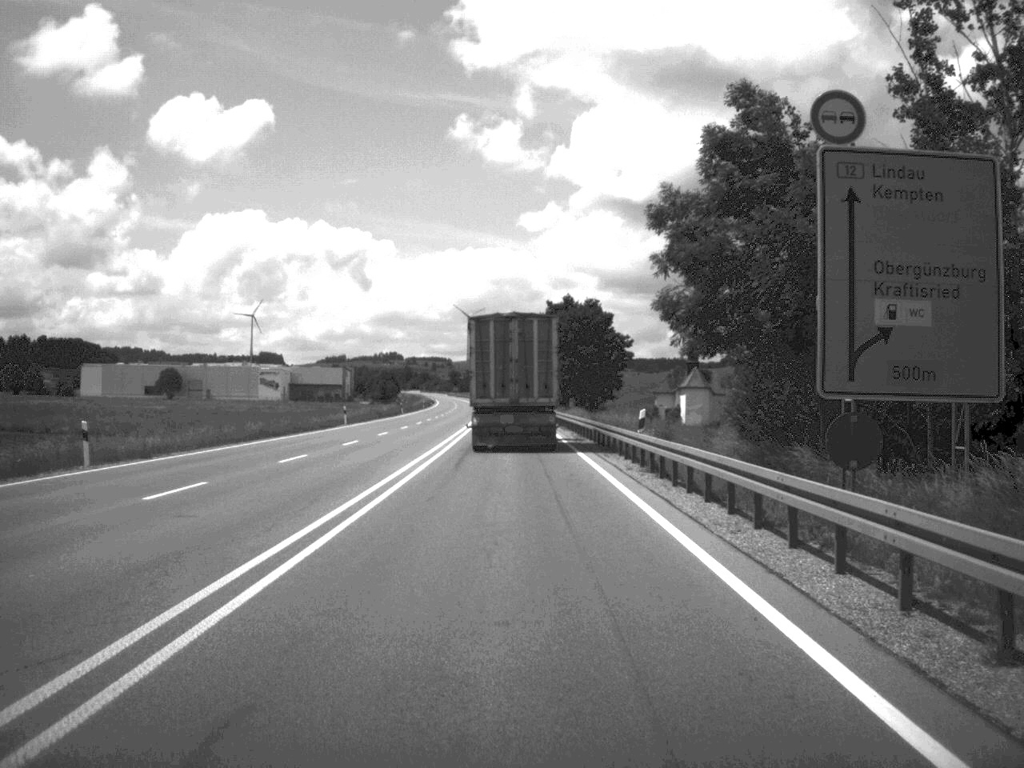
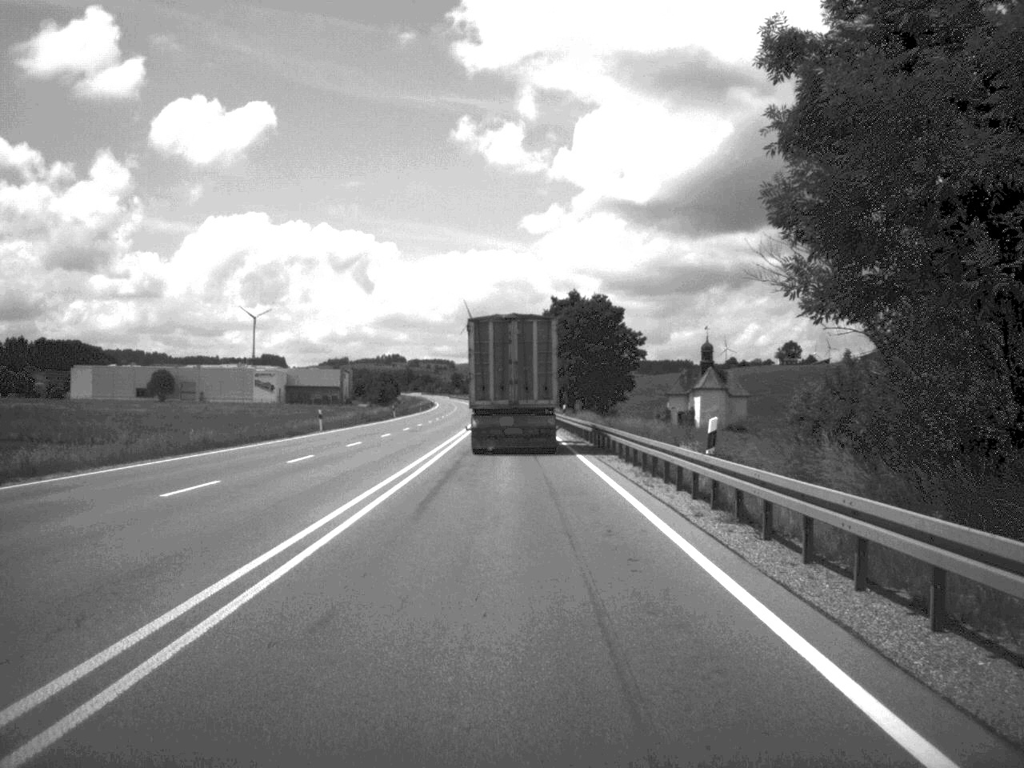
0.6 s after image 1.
(0.0, +10.7) m; 0°
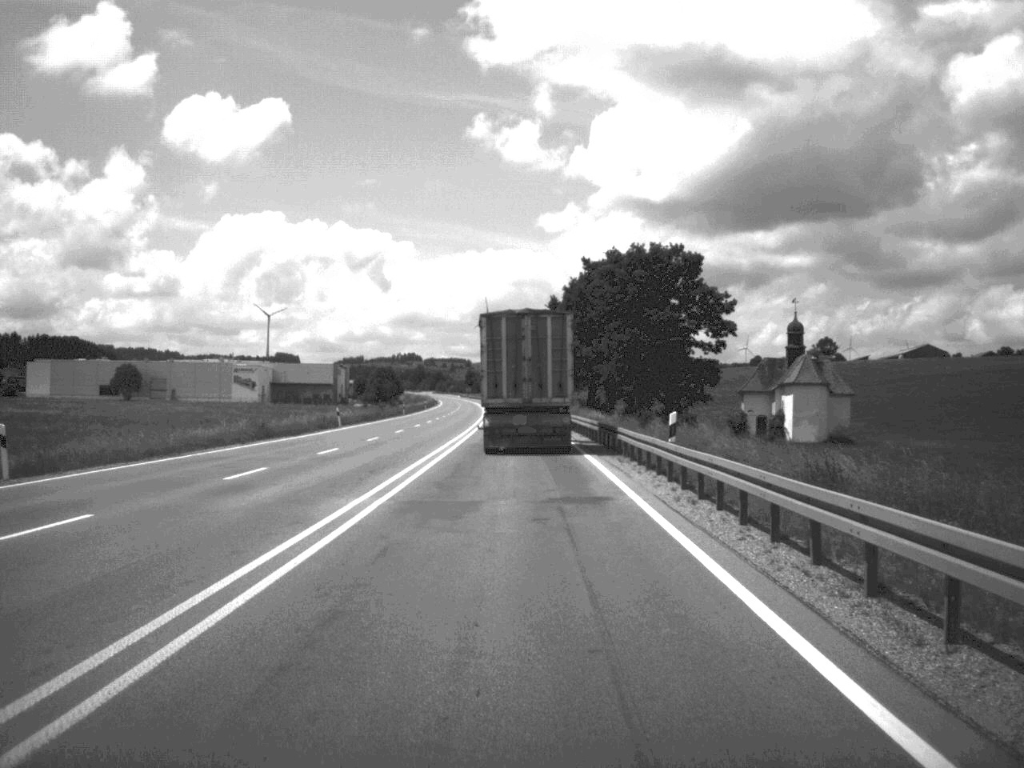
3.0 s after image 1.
(-0.4, +43.9) m; -1°
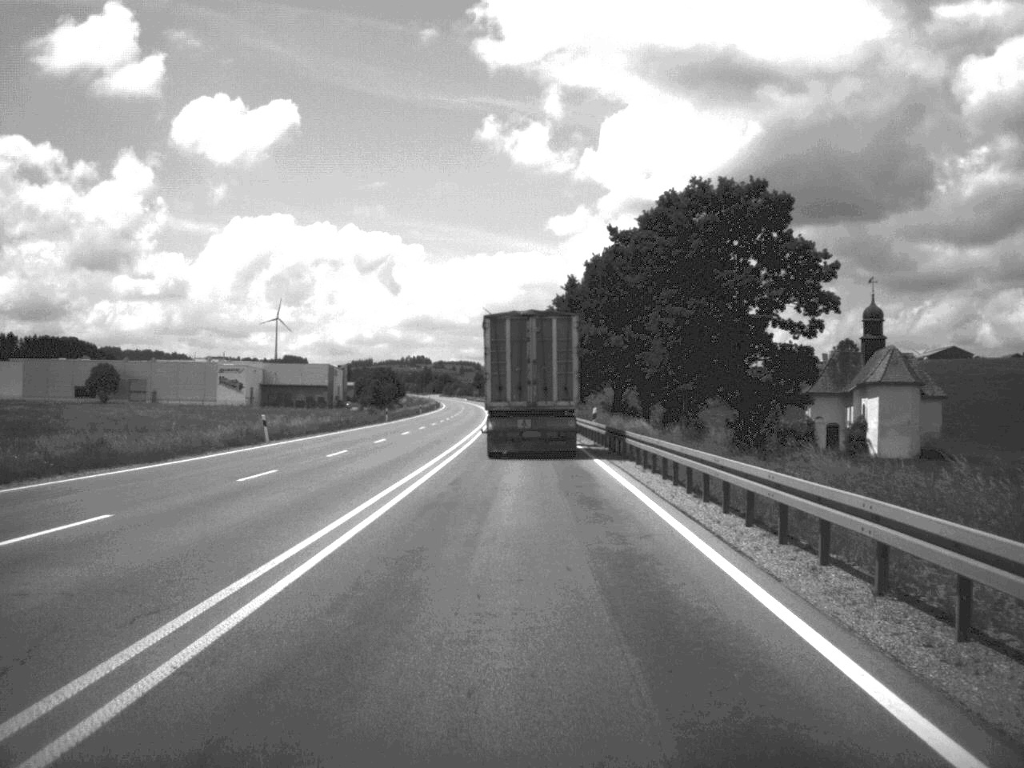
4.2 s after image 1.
(-0.1, +23.5) m; -1°
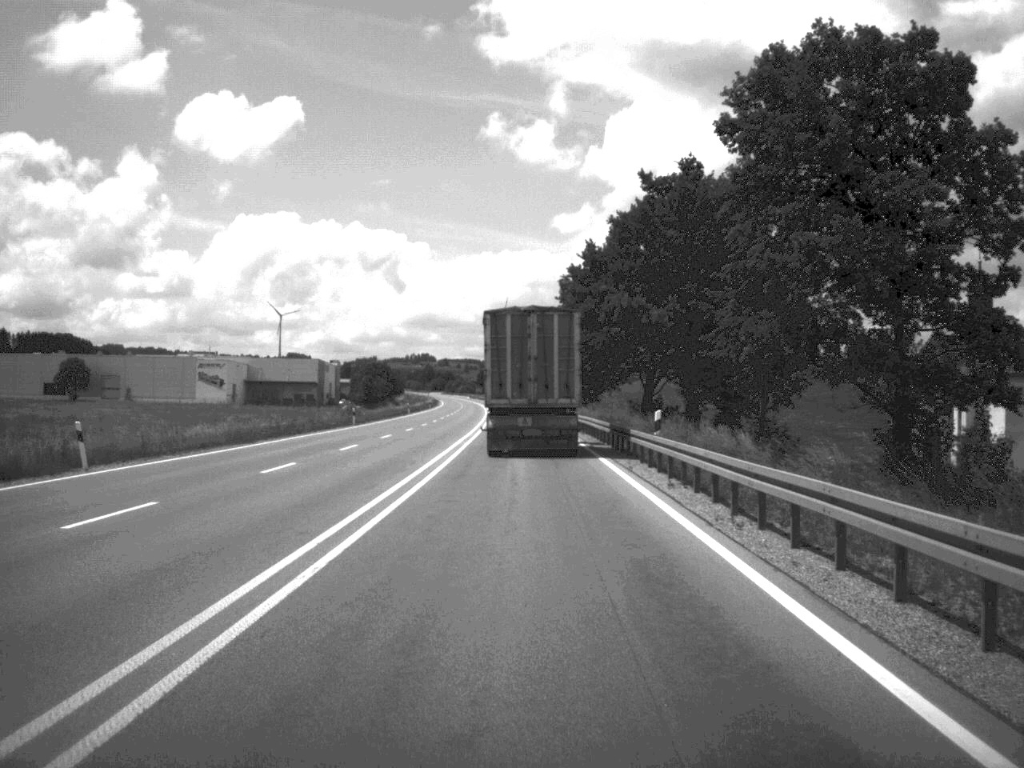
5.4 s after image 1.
(-0.1, +22.0) m; 0°
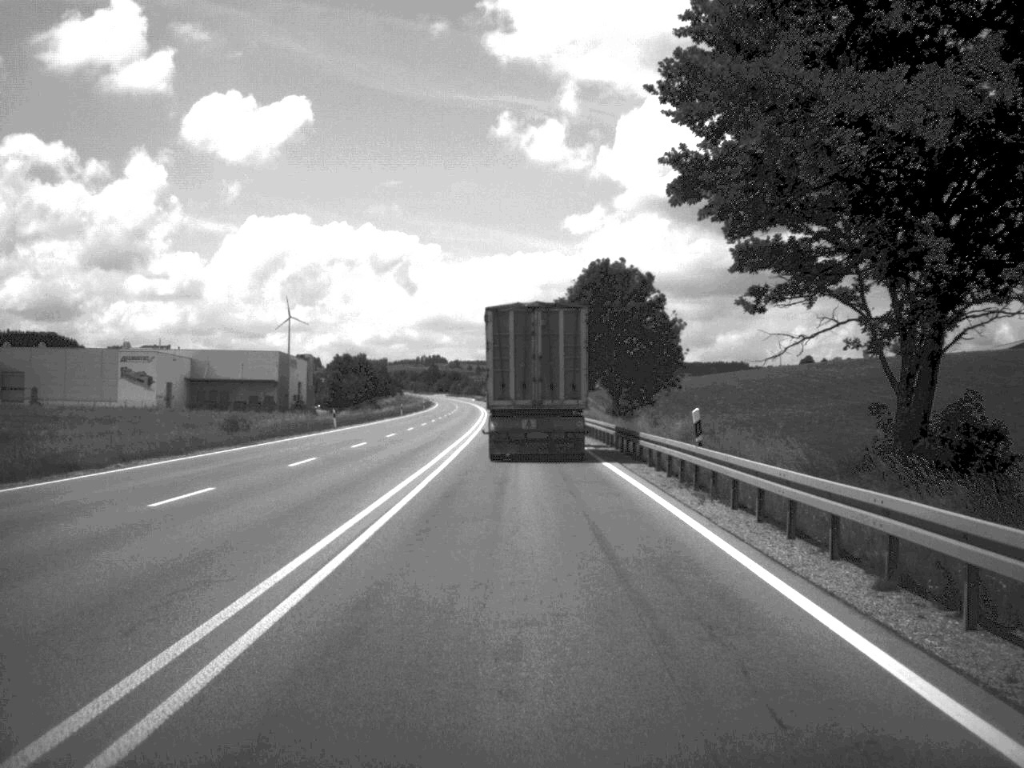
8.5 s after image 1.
(-0.4, +56.4) m; -1°
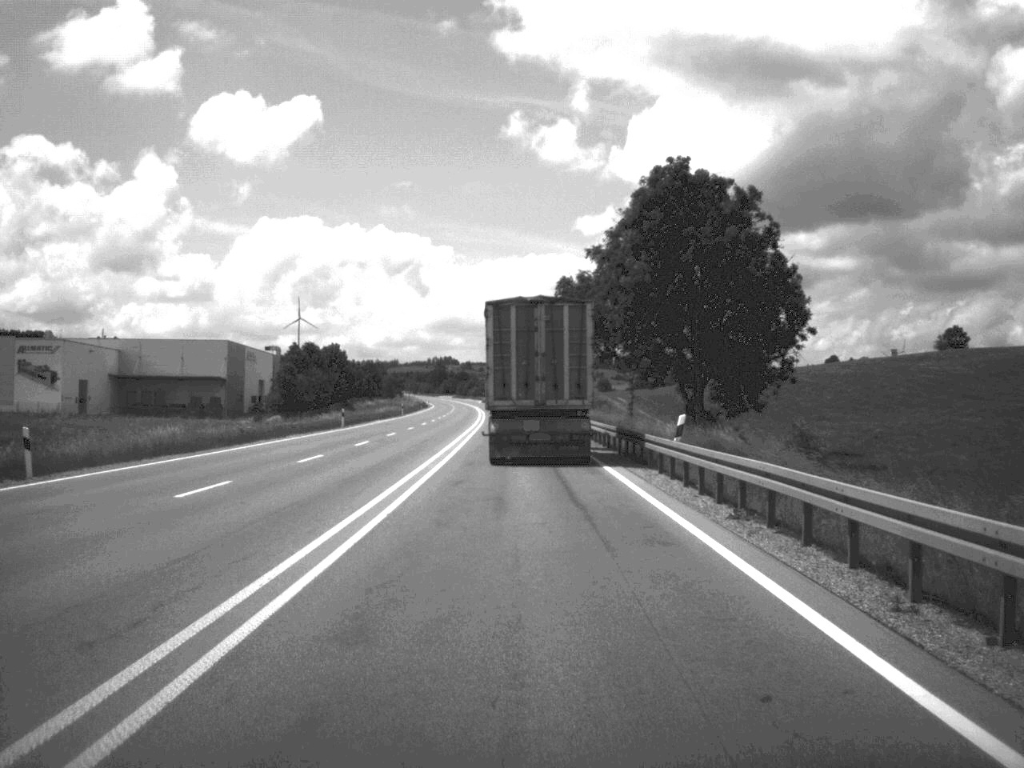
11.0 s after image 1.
(-0.3, +46.0) m; -1°
